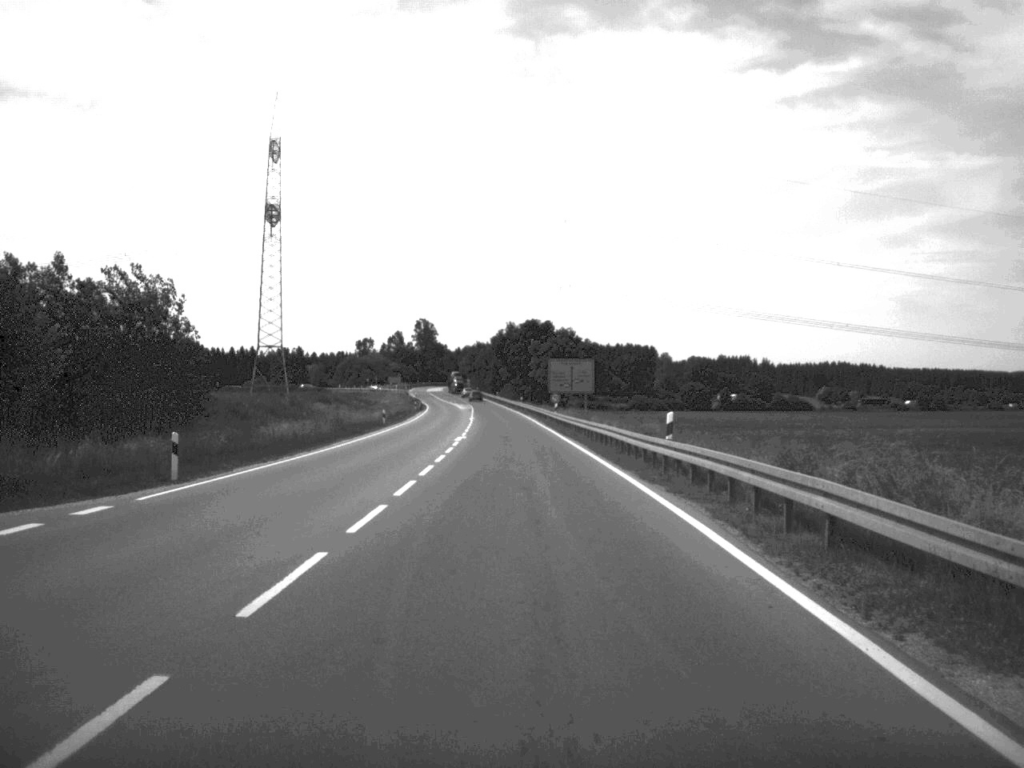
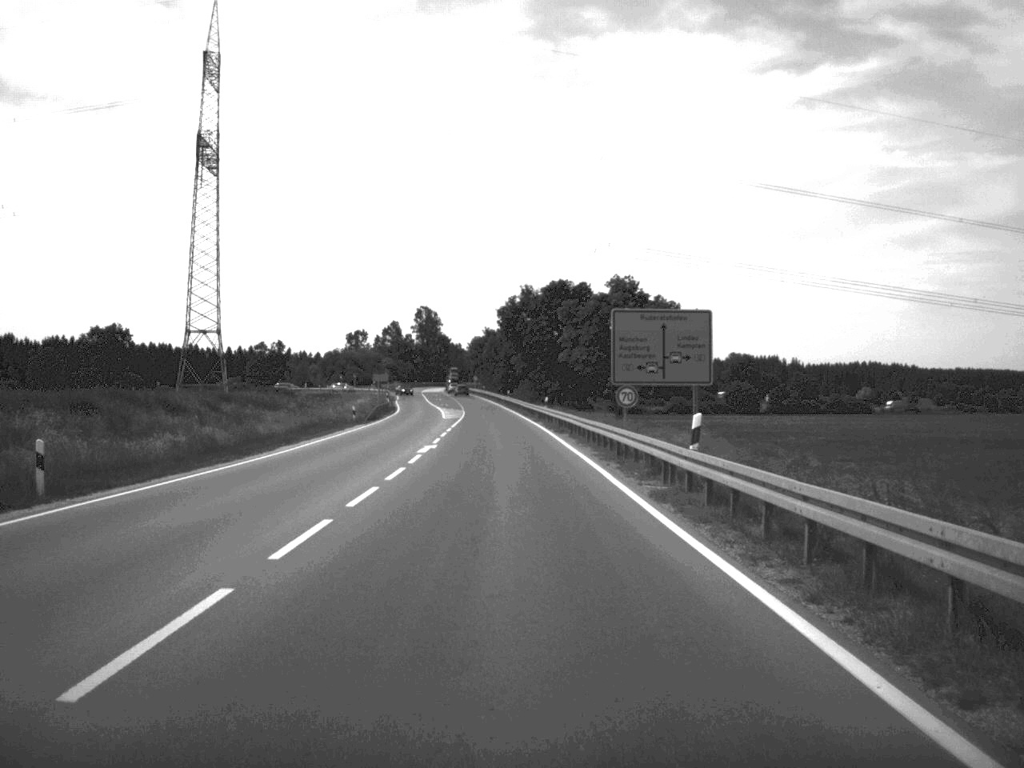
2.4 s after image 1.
(-0.5, +56.0) m; -1°
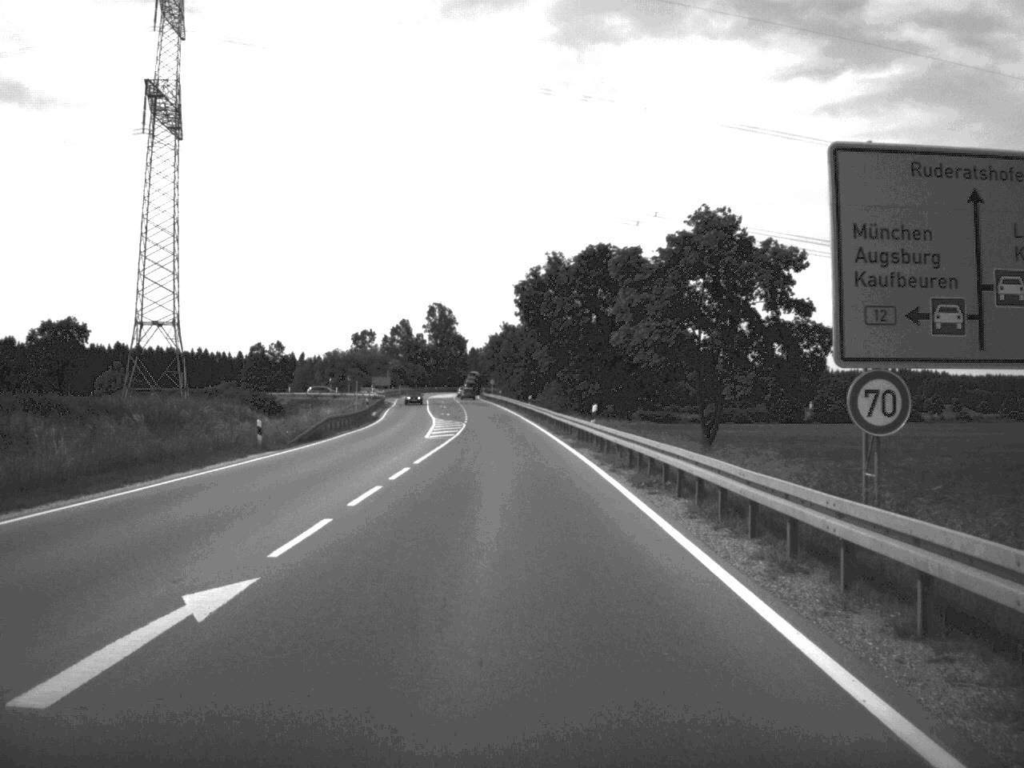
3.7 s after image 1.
(-0.3, +29.3) m; -1°
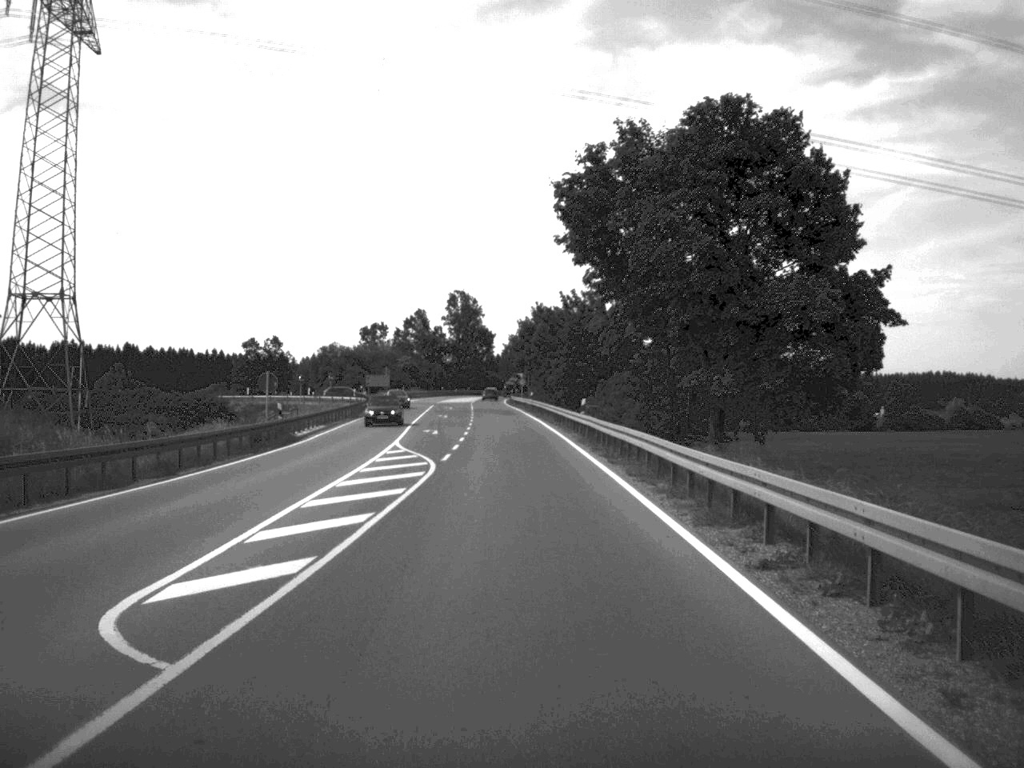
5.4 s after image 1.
(-0.5, +40.1) m; -2°
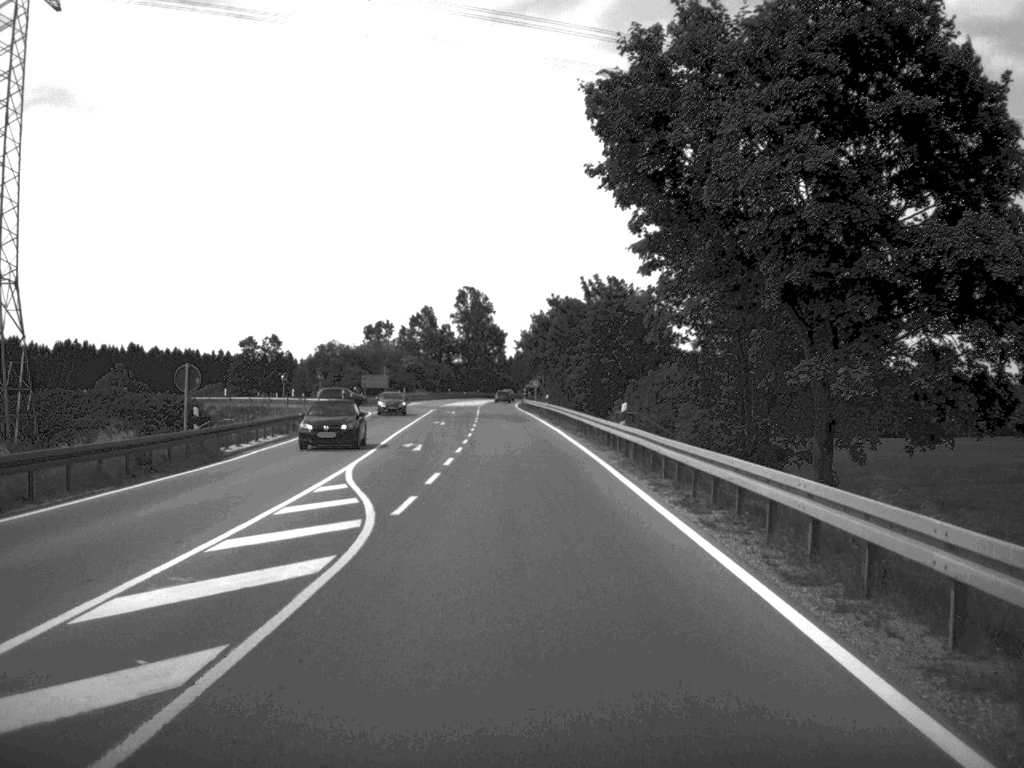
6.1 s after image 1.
(-0.1, +13.5) m; -1°
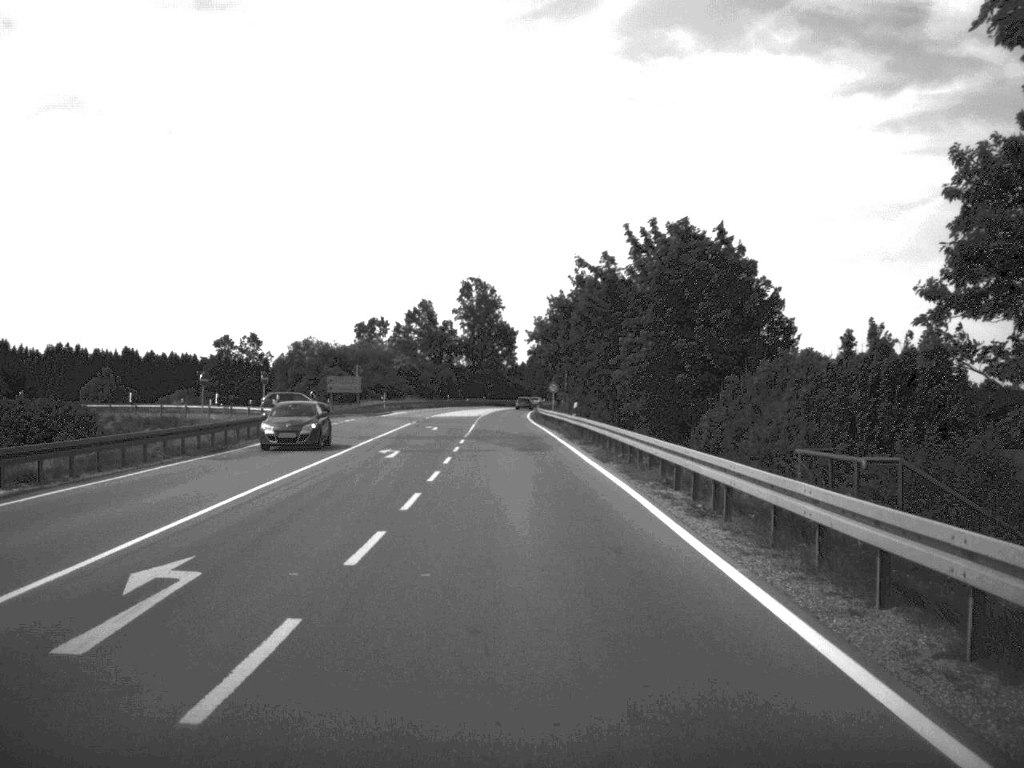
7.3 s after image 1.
(-0.1, +27.8) m; -1°
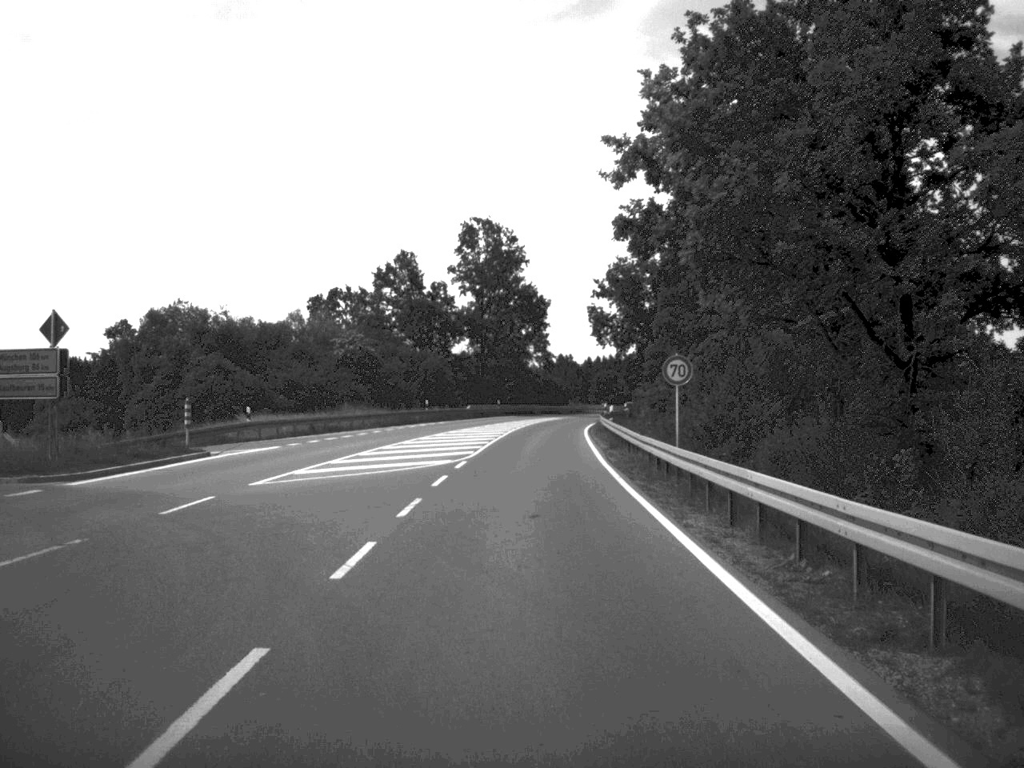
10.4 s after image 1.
(-1.0, +64.5) m; -1°
